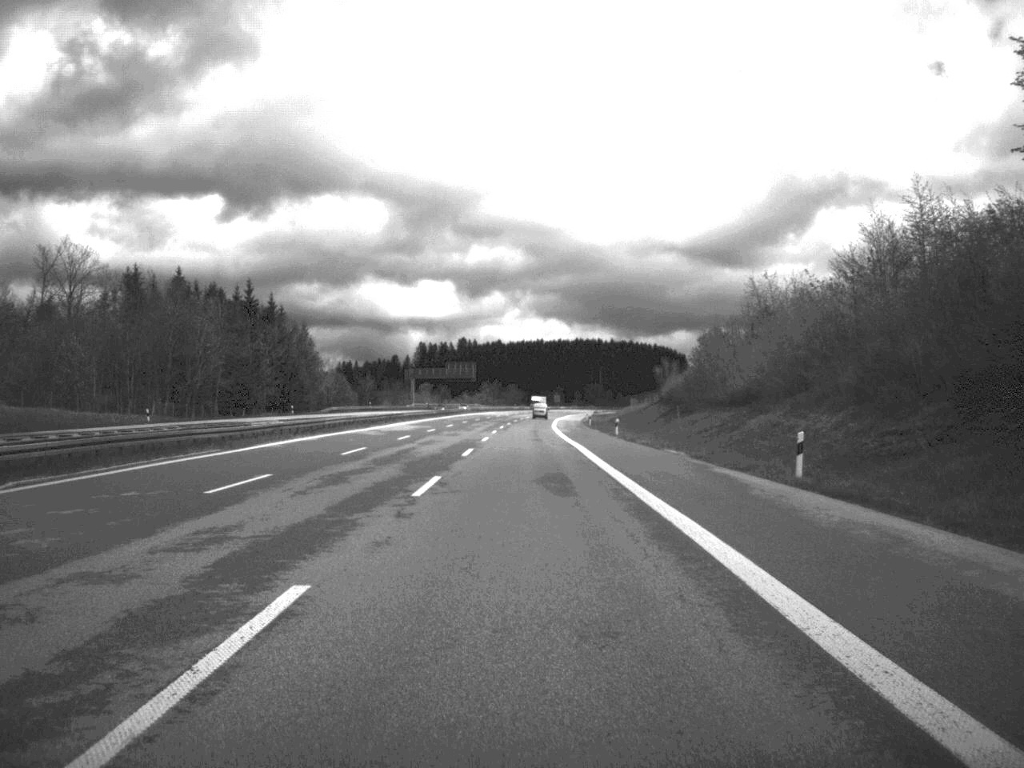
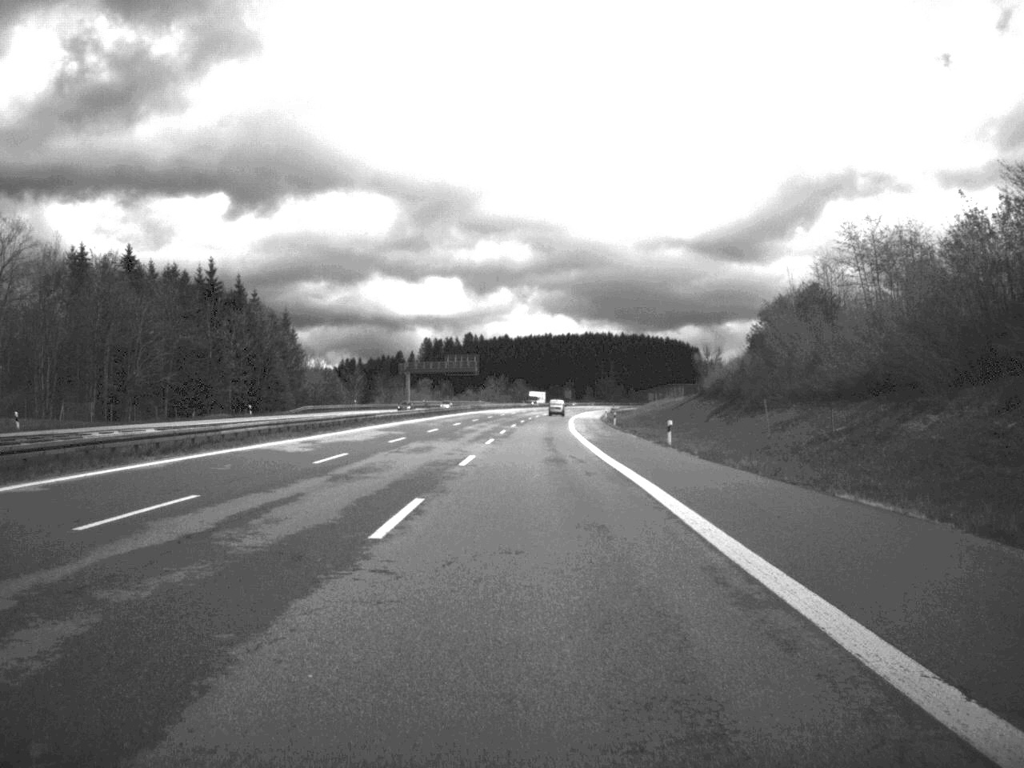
(-0.1, +24.5) m; 0°
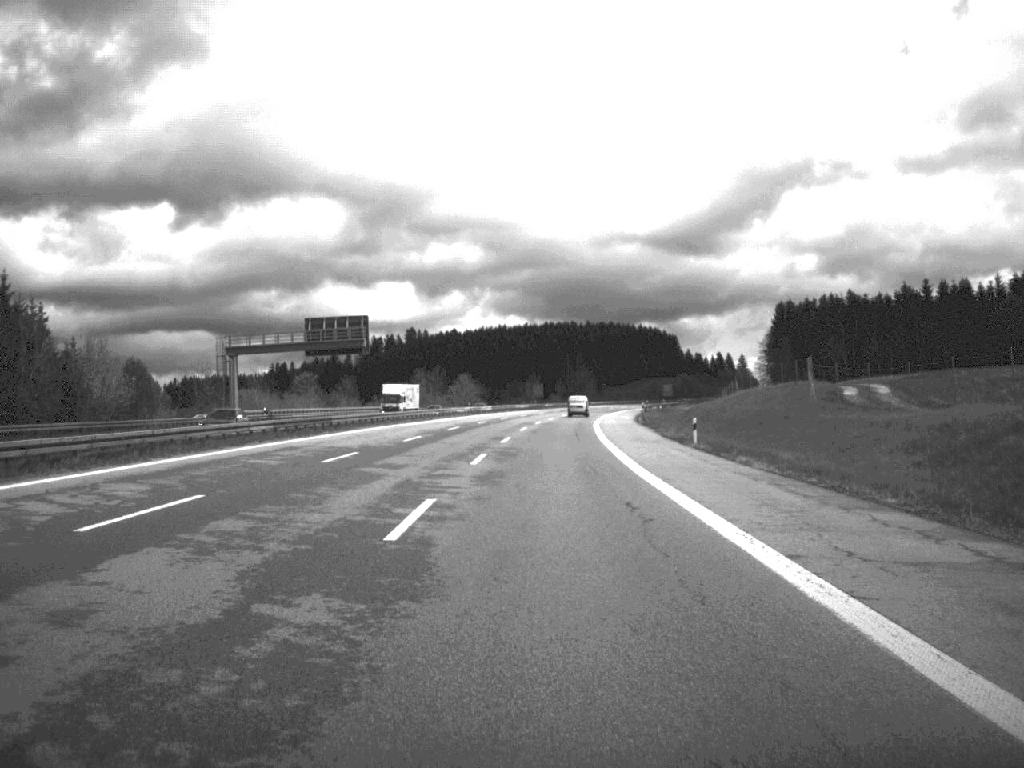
(+1.2, +103.8) m; +2°
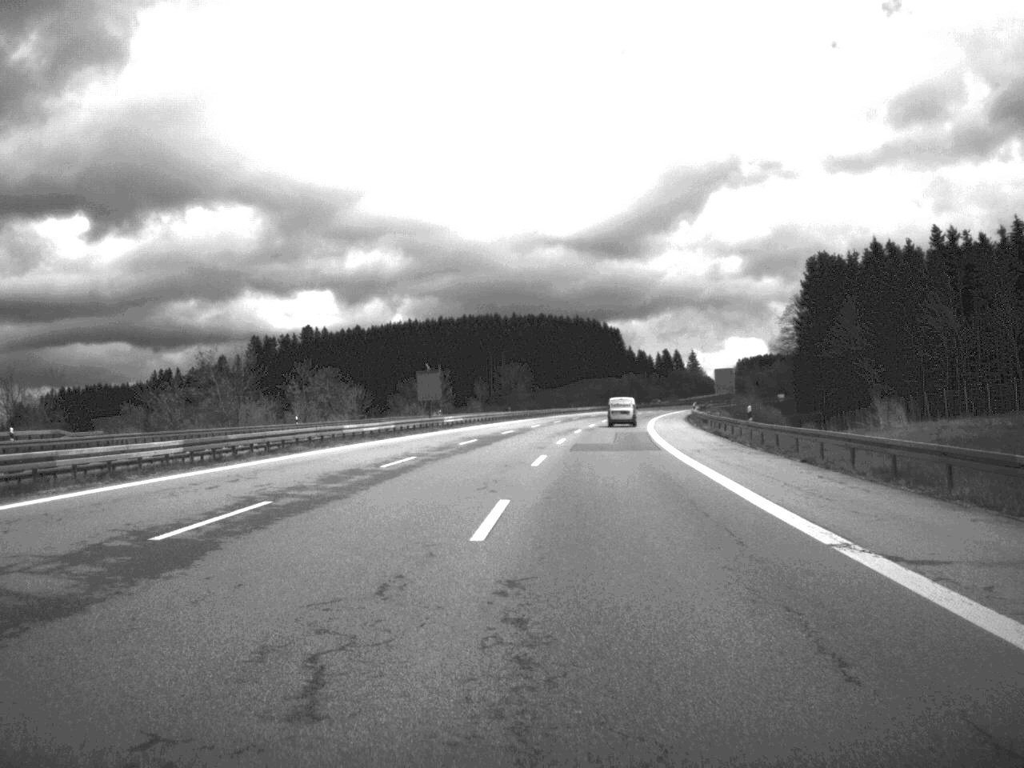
(+2.9, +103.1) m; +3°
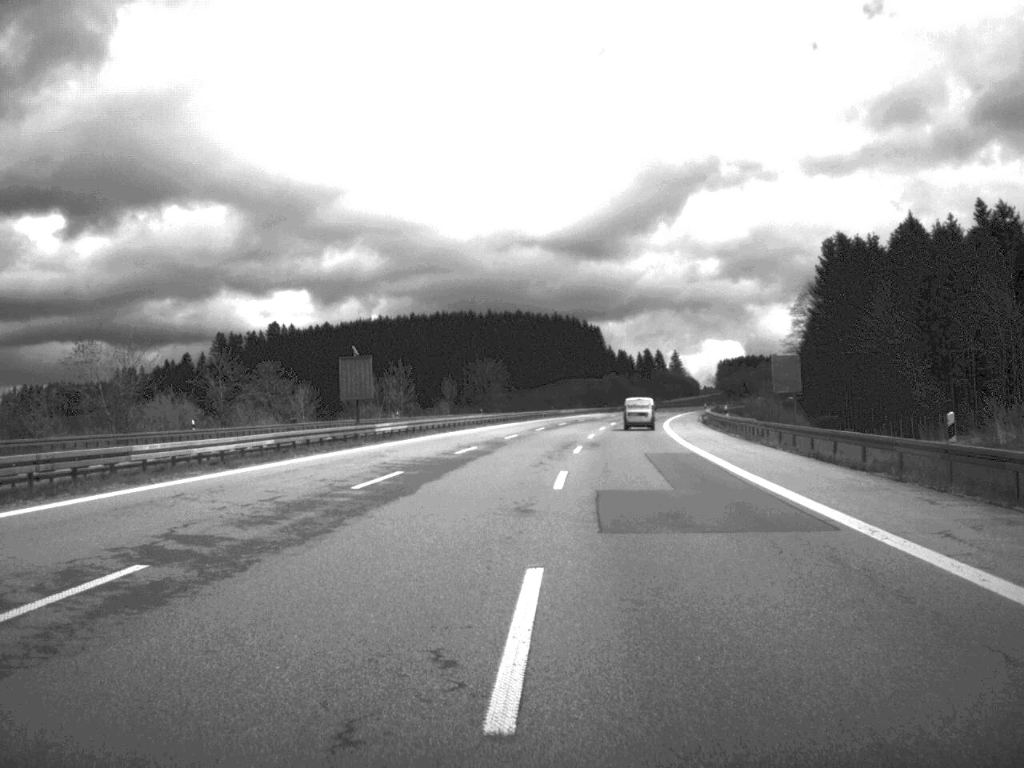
(+0.2, +25.4) m; +1°
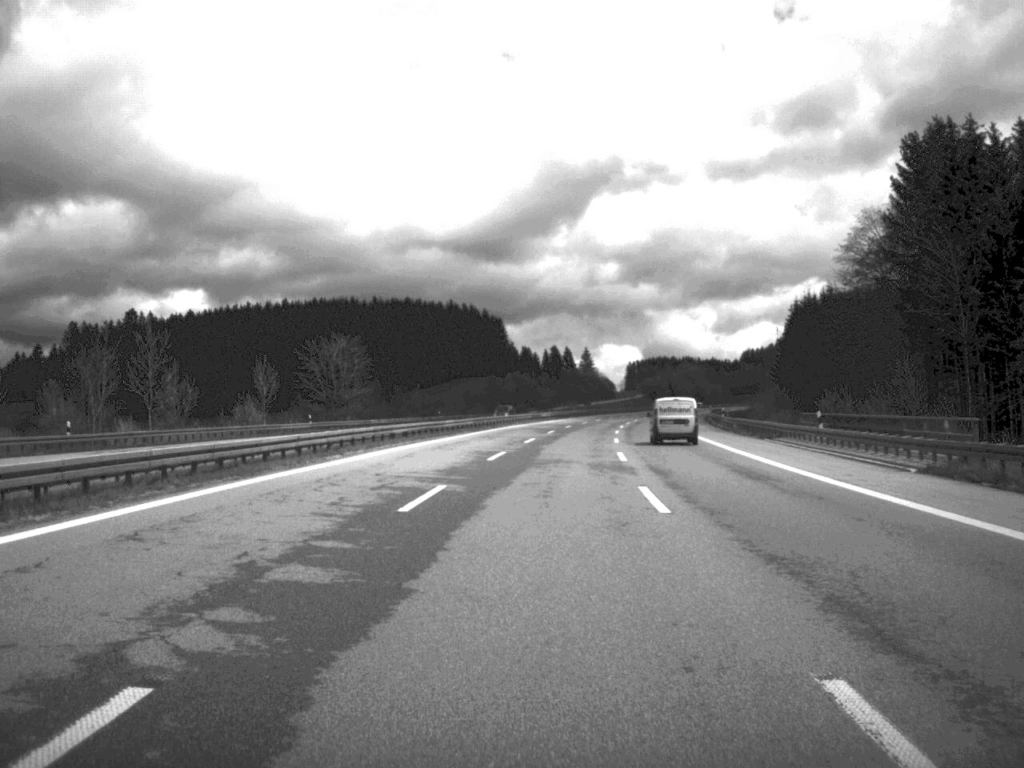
(+2.7, +73.7) m; +4°
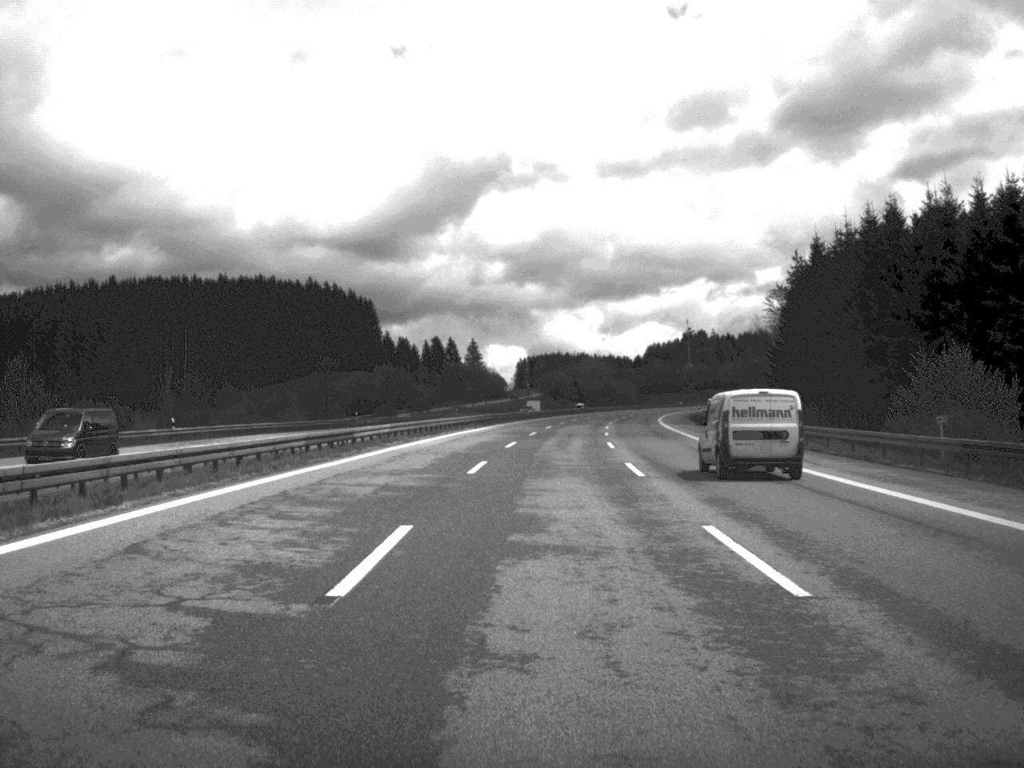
(+3.4, +77.2) m; +5°
